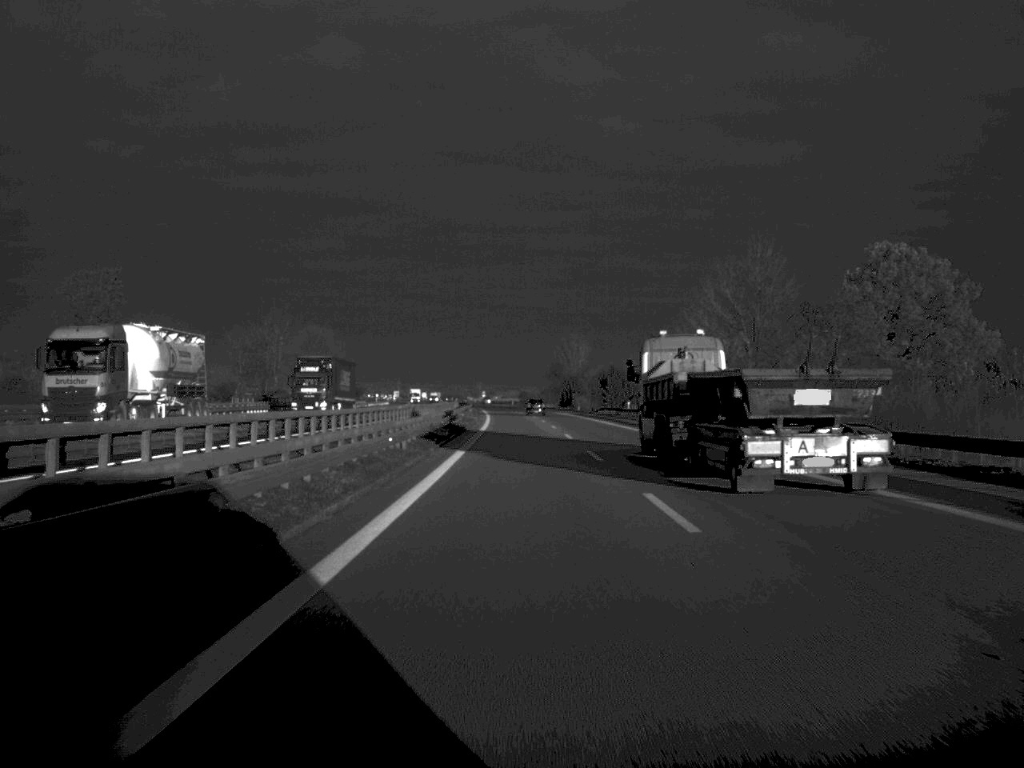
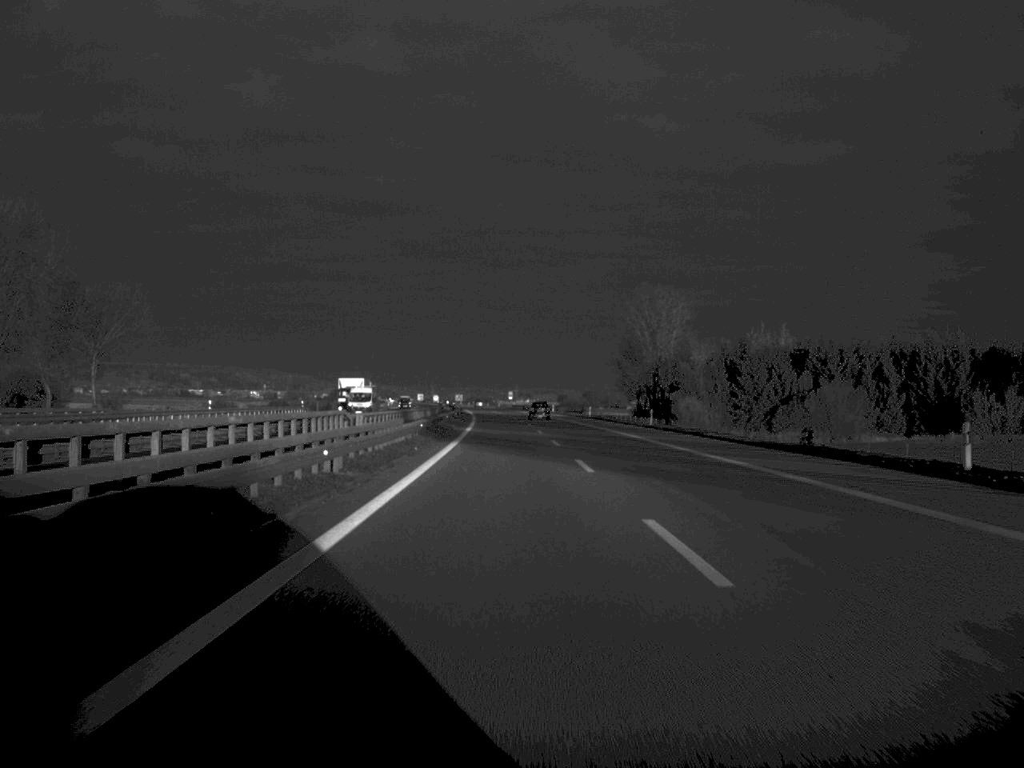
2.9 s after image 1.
(-1.8, +129.8) m; -2°
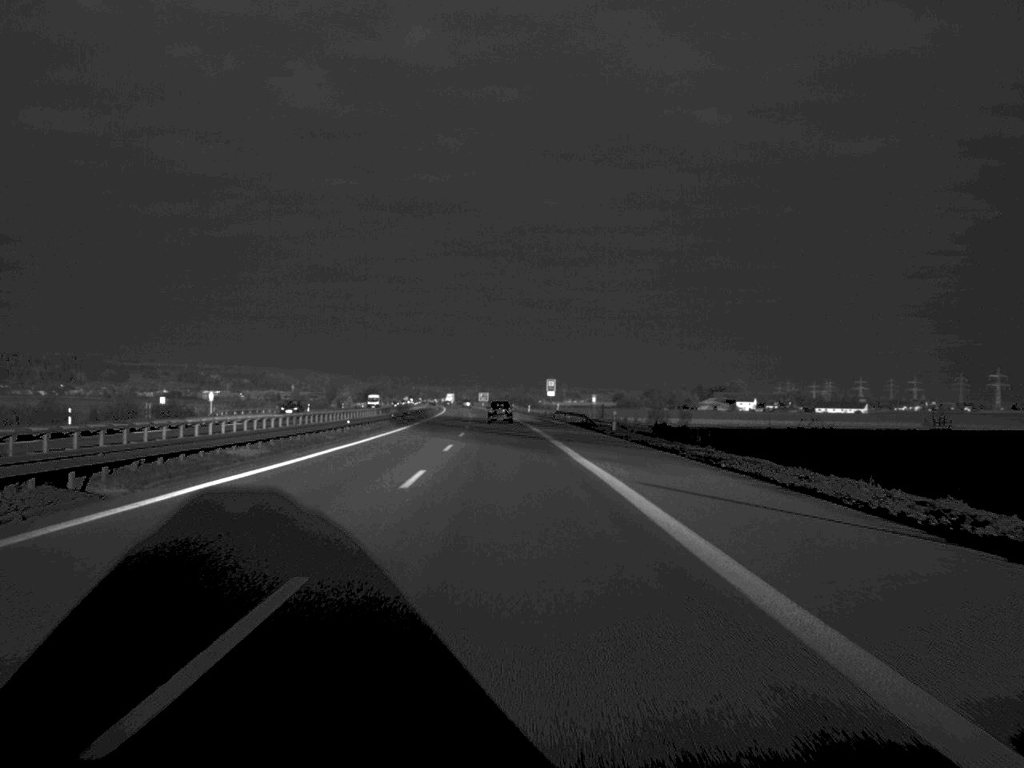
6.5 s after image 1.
(-1.3, +166.1) m; -2°
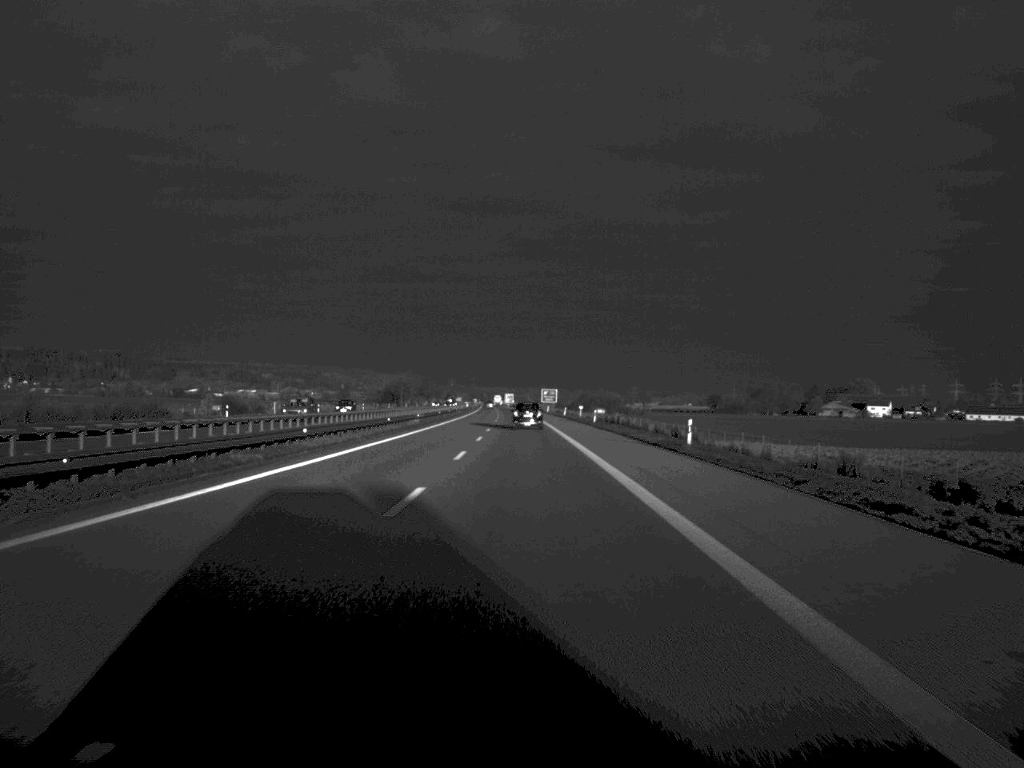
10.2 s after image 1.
(-5.3, +166.3) m; -3°
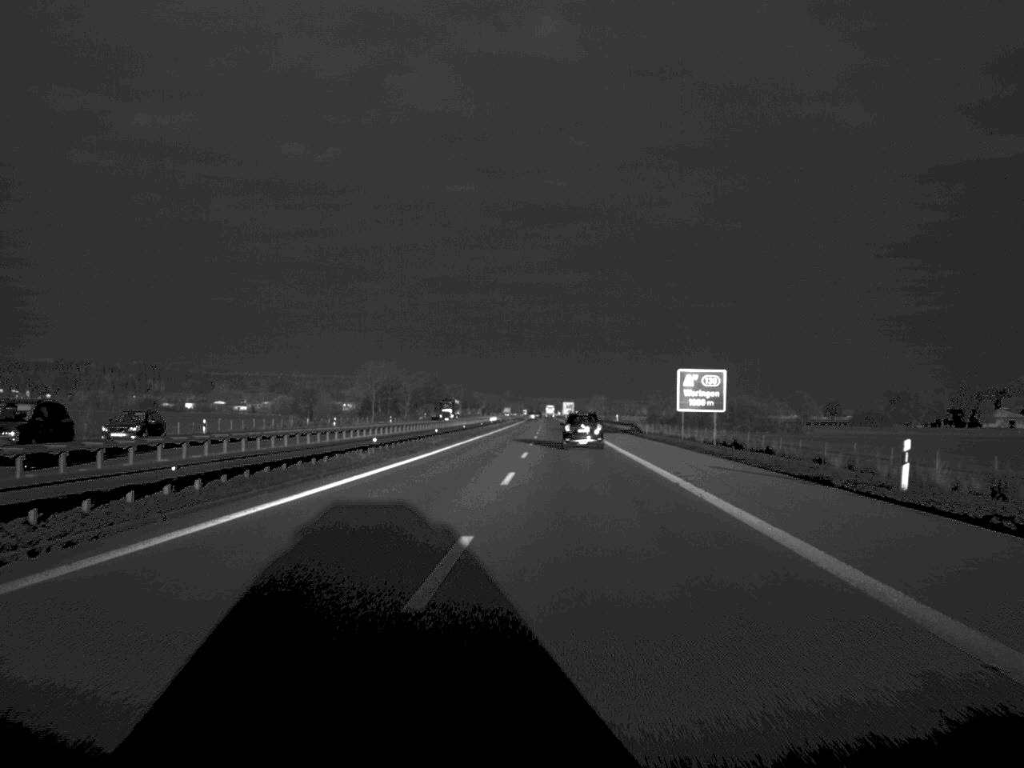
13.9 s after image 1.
(-2.7, +168.5) m; -3°
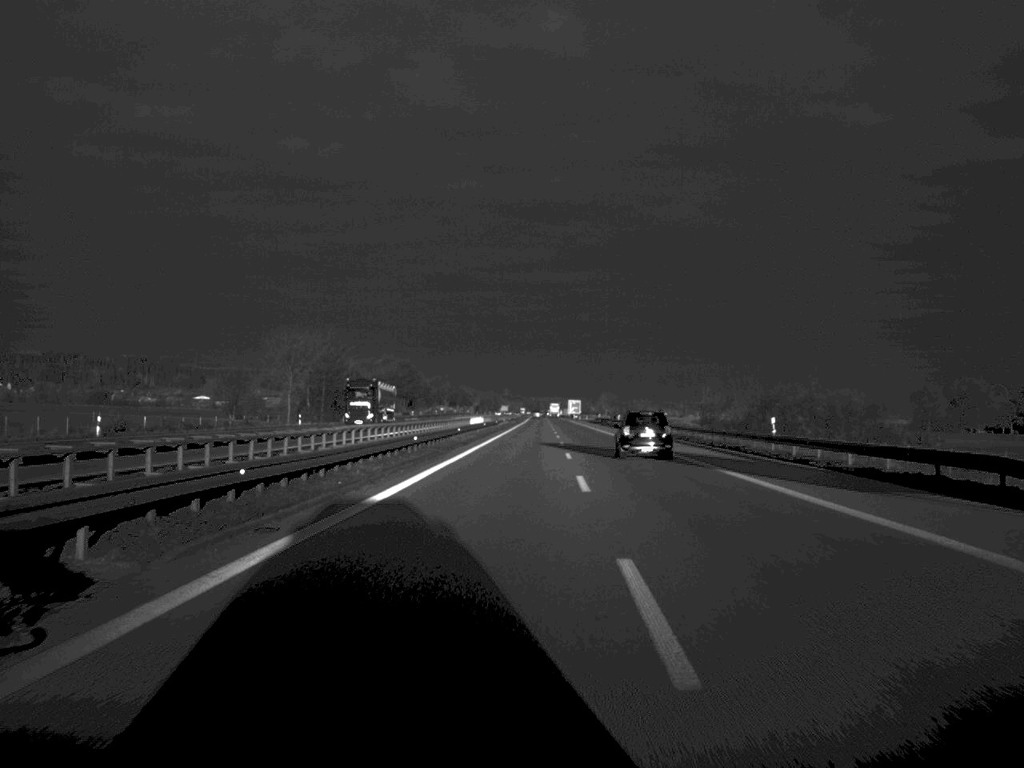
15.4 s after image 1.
(-0.3, +74.6) m; 0°
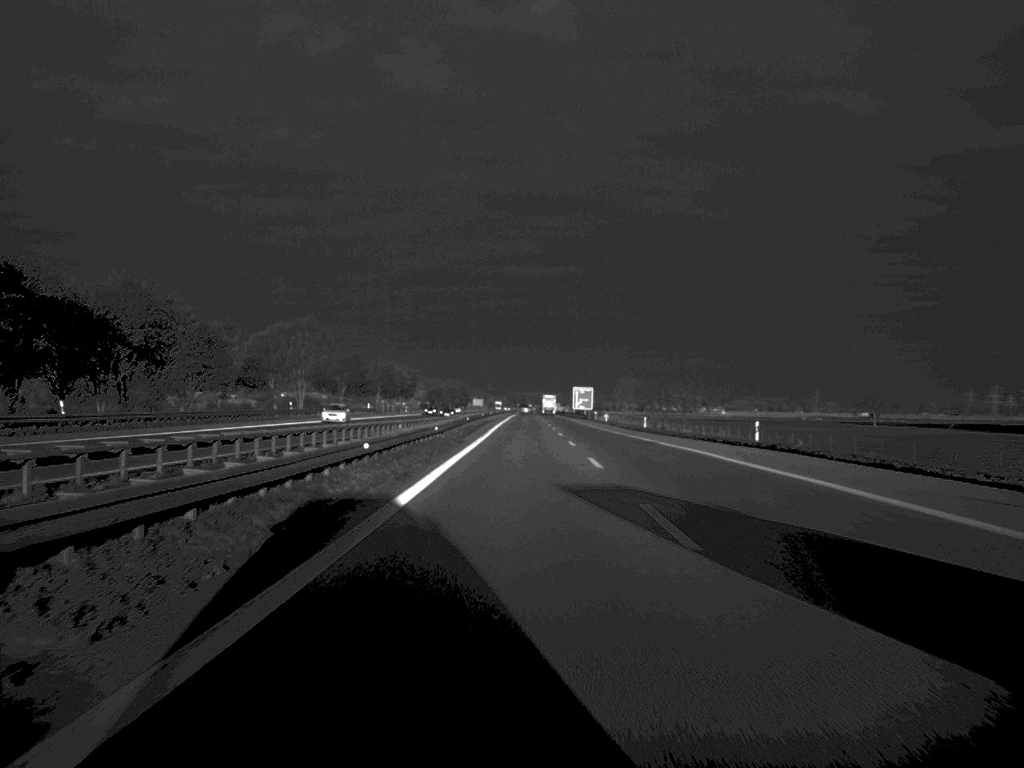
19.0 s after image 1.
(+1.5, +190.0) m; +1°
